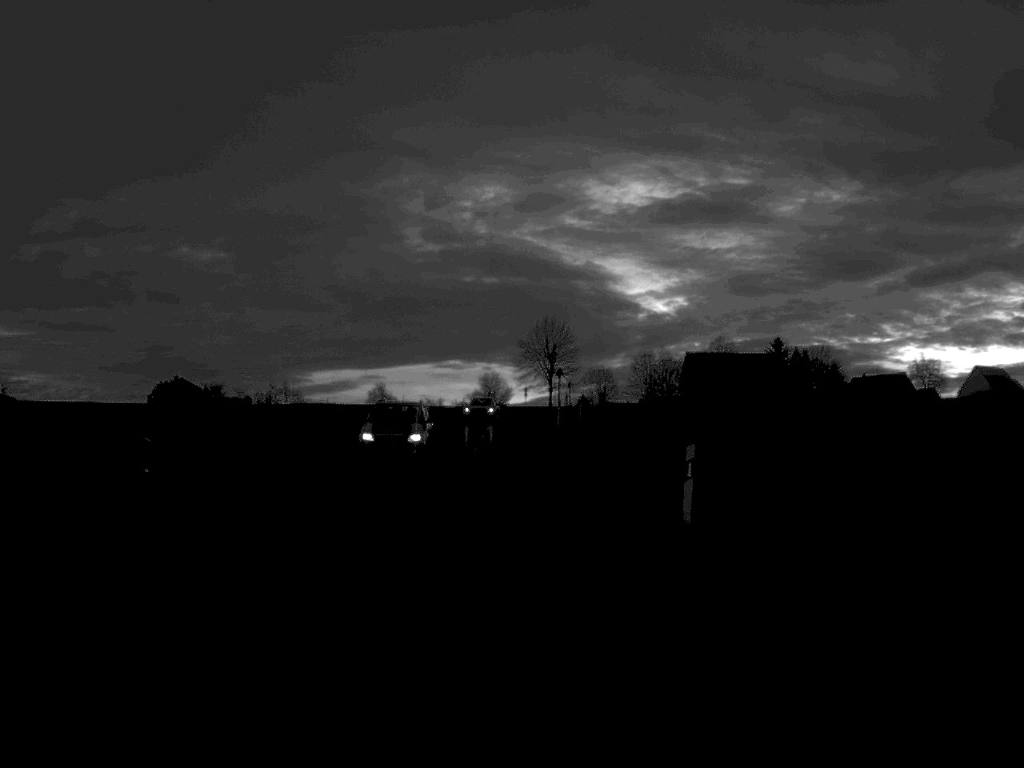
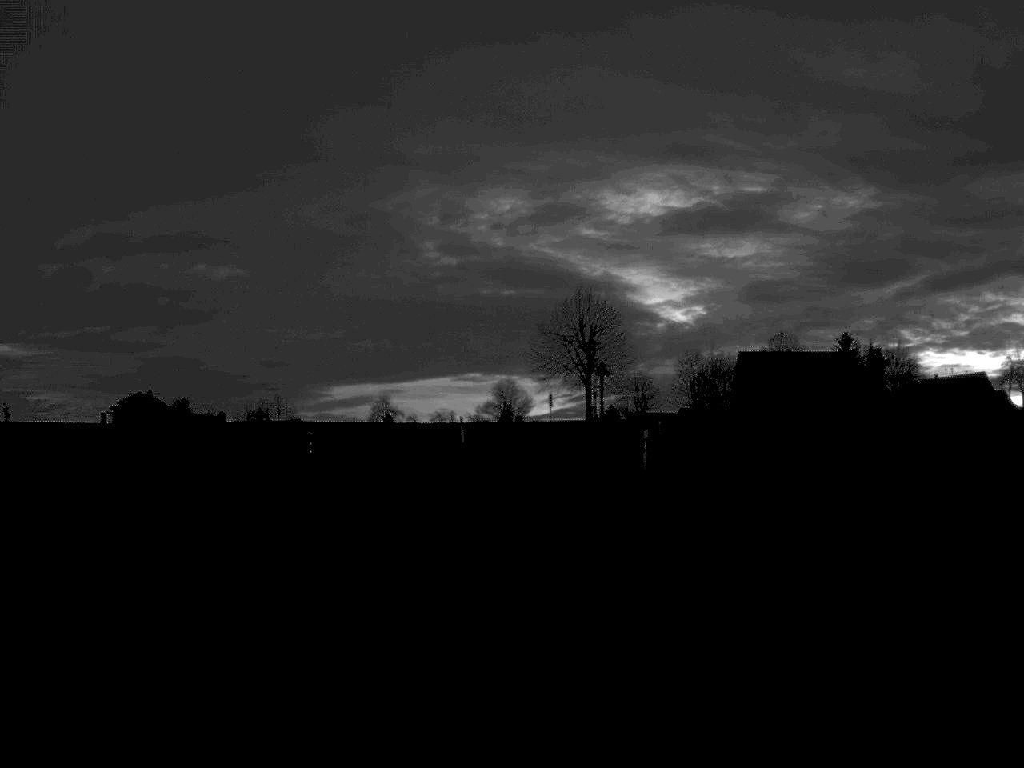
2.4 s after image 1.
(-0.3, +42.4) m; -1°
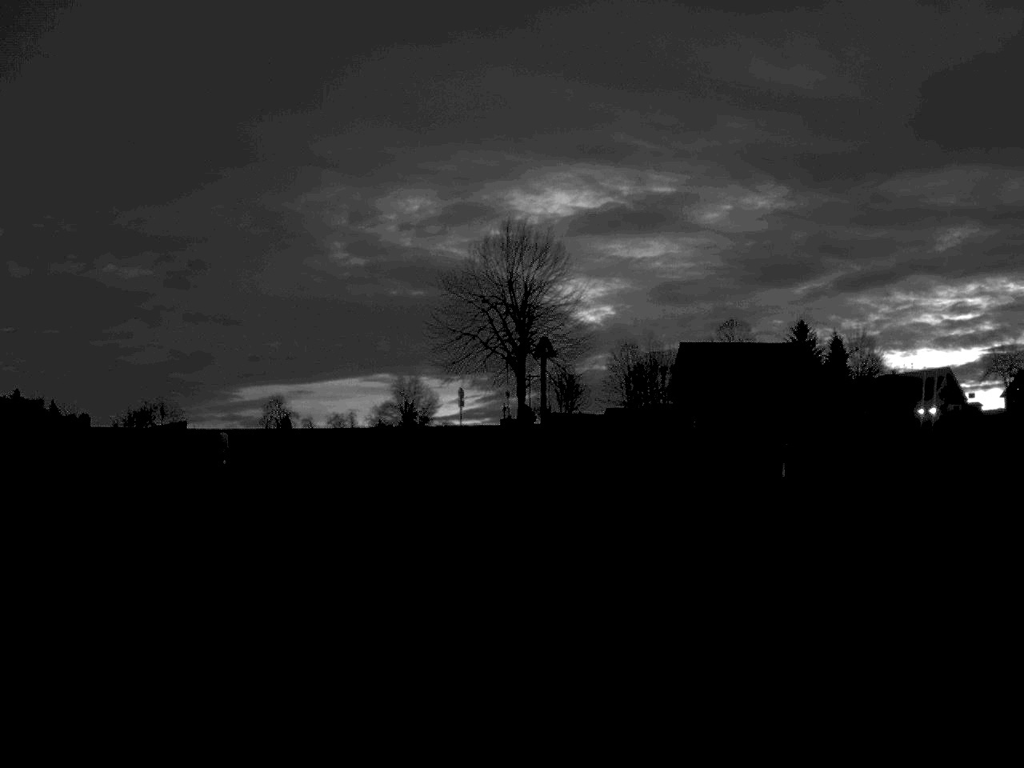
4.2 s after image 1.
(+0.5, +30.9) m; +4°
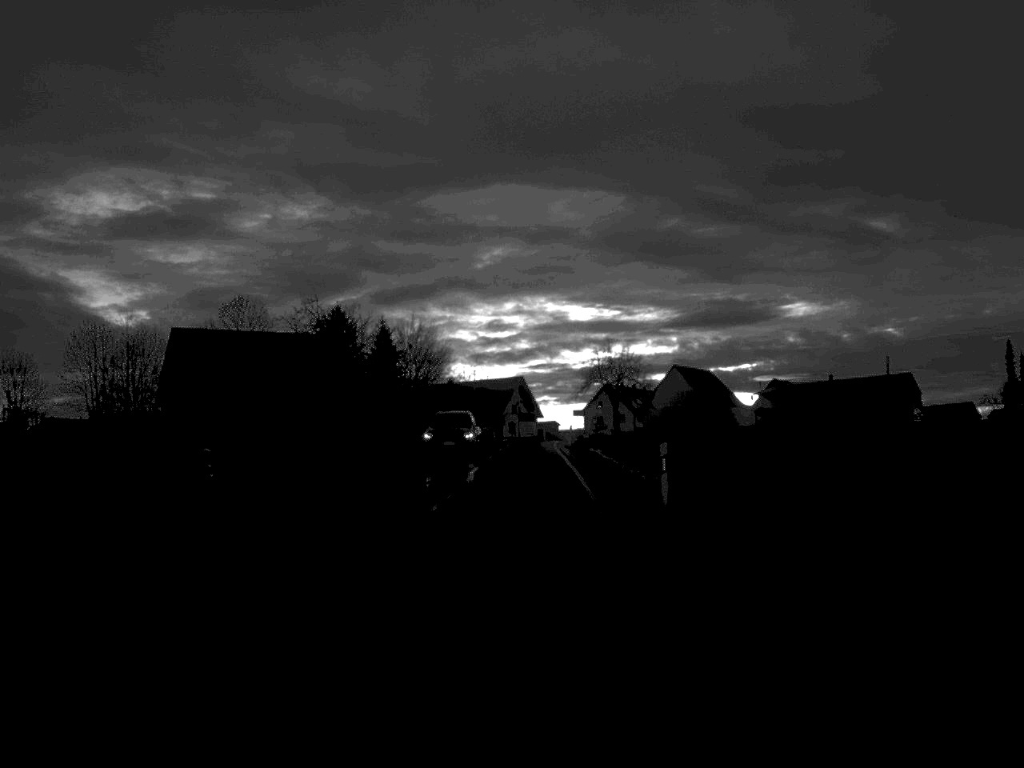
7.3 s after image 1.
(+10.3, +48.3) m; +21°
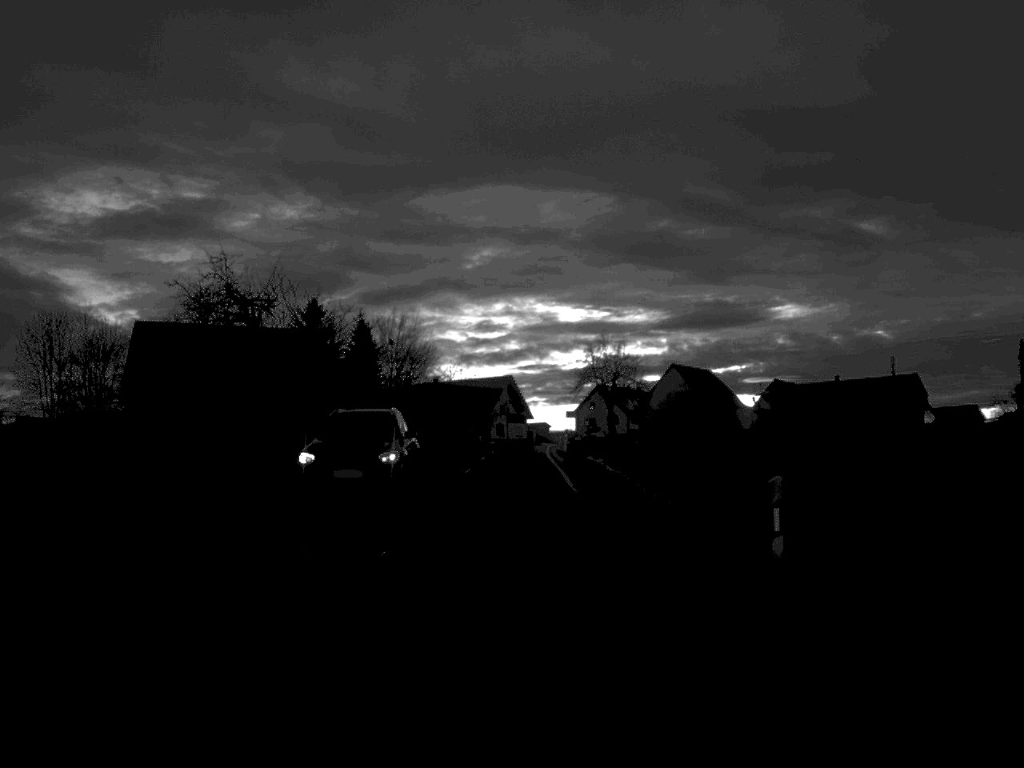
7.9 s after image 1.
(0.0, +9.6) m; 0°
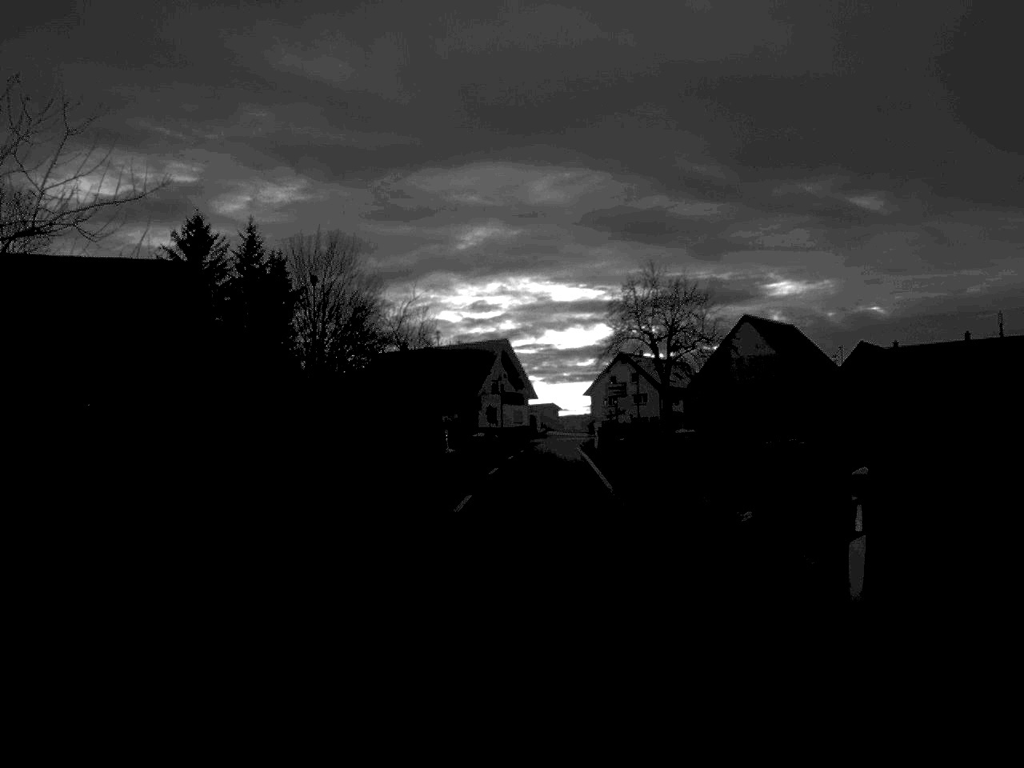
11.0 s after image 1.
(-0.4, +50.7) m; 0°
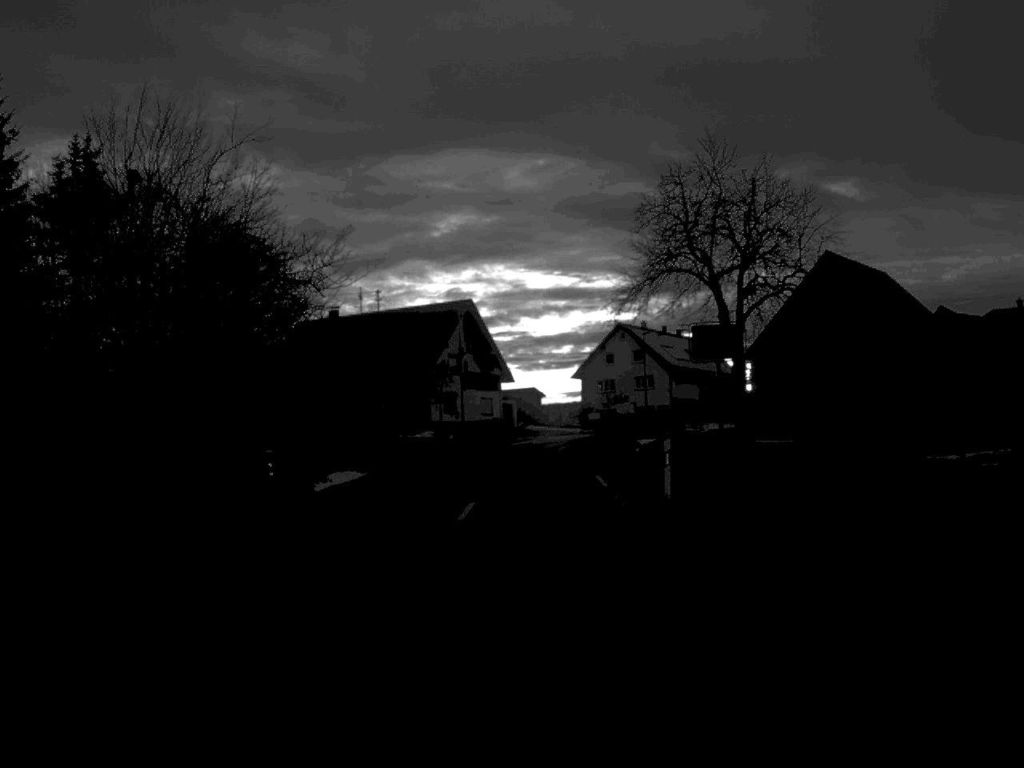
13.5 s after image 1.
(+0.3, +36.0) m; +1°
